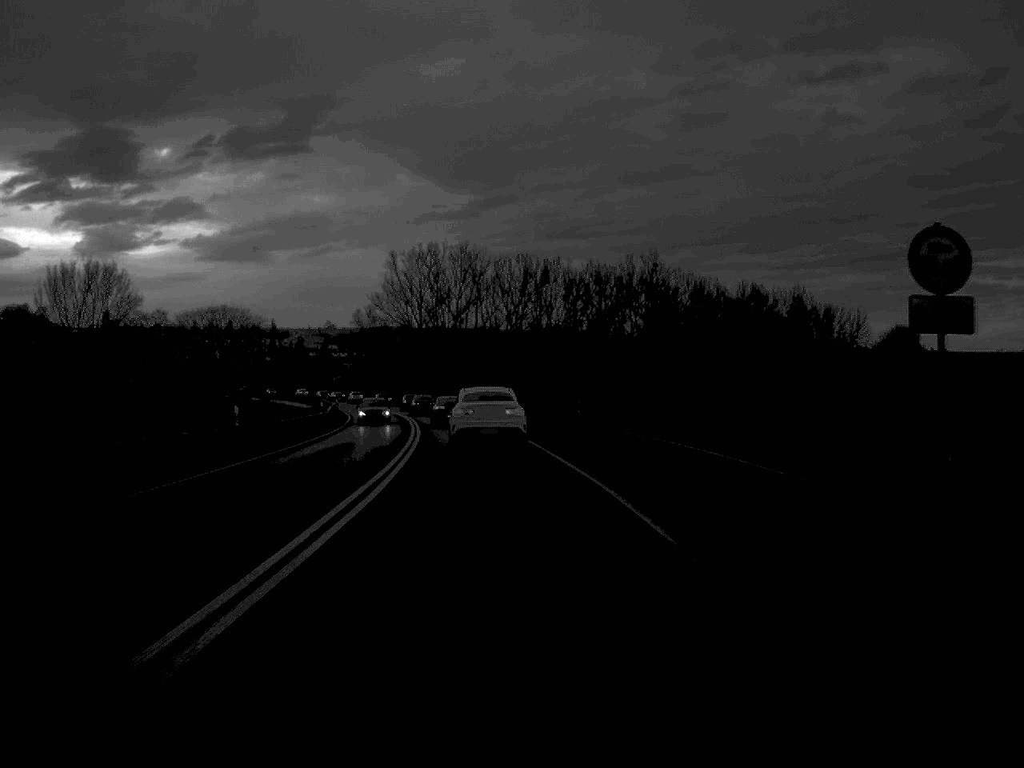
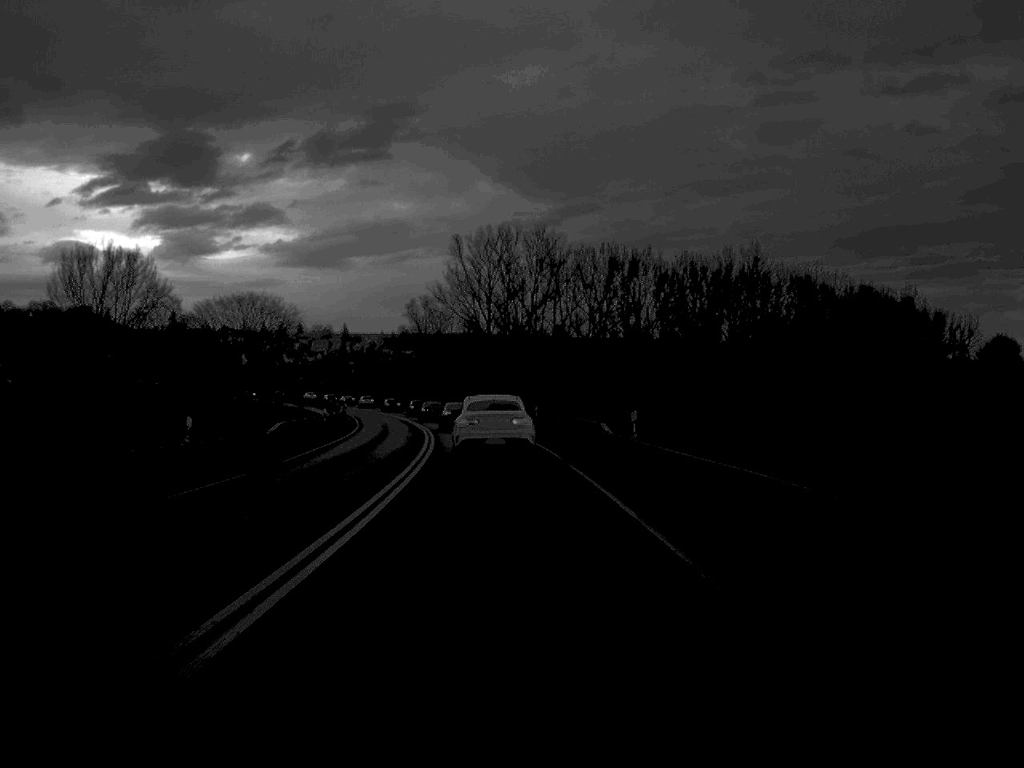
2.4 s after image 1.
(-1.2, +36.0) m; -3°
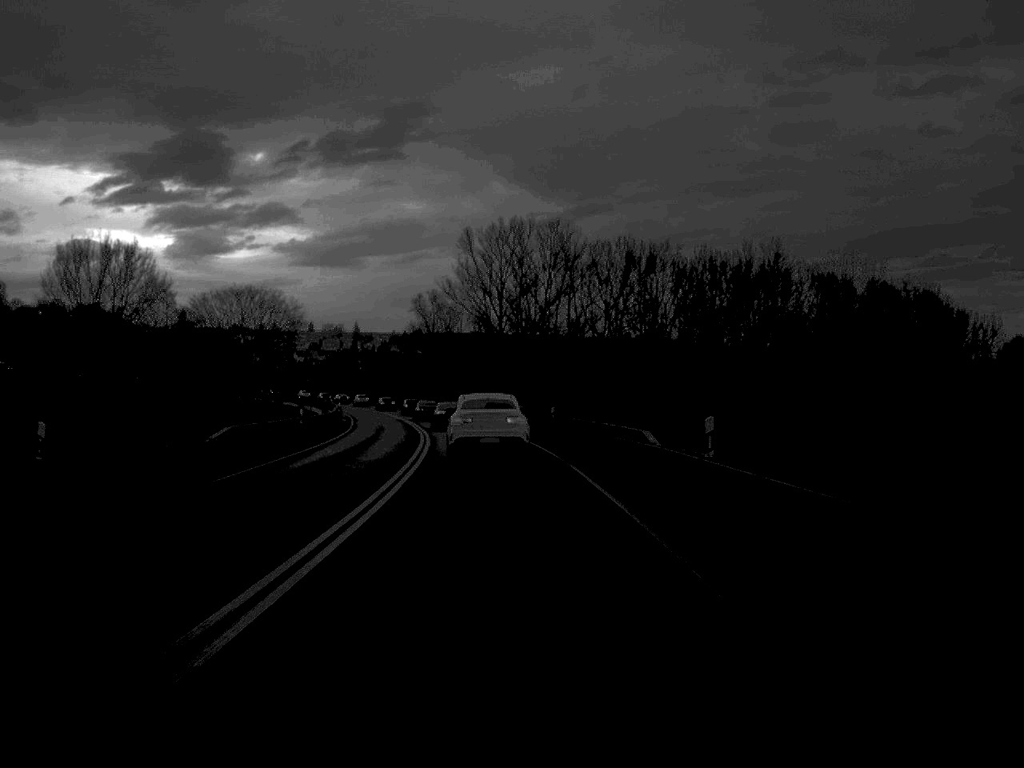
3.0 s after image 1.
(0.0, +9.2) m; -1°
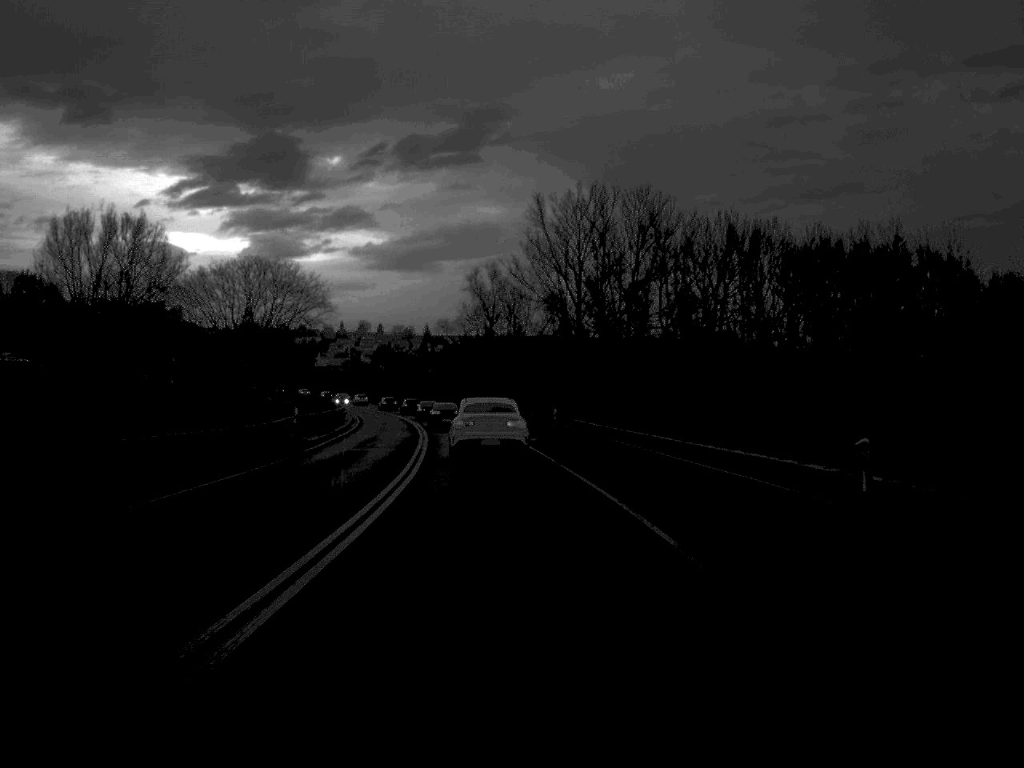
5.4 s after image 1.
(-1.0, +37.4) m; -3°
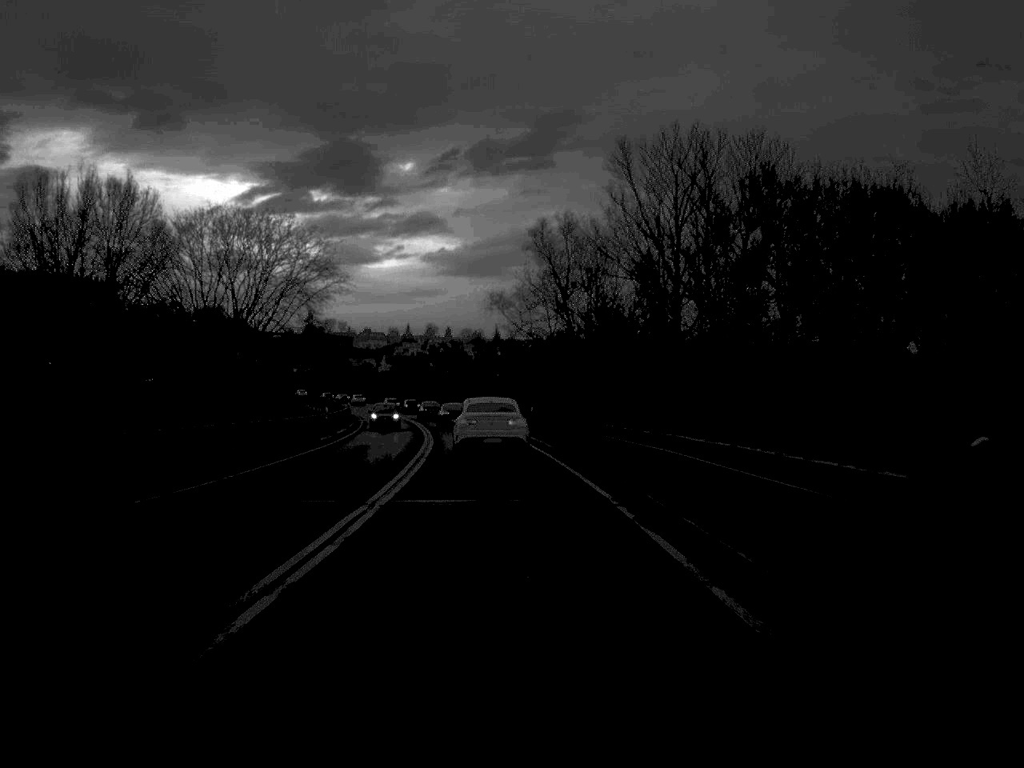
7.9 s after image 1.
(-1.1, +38.7) m; -3°
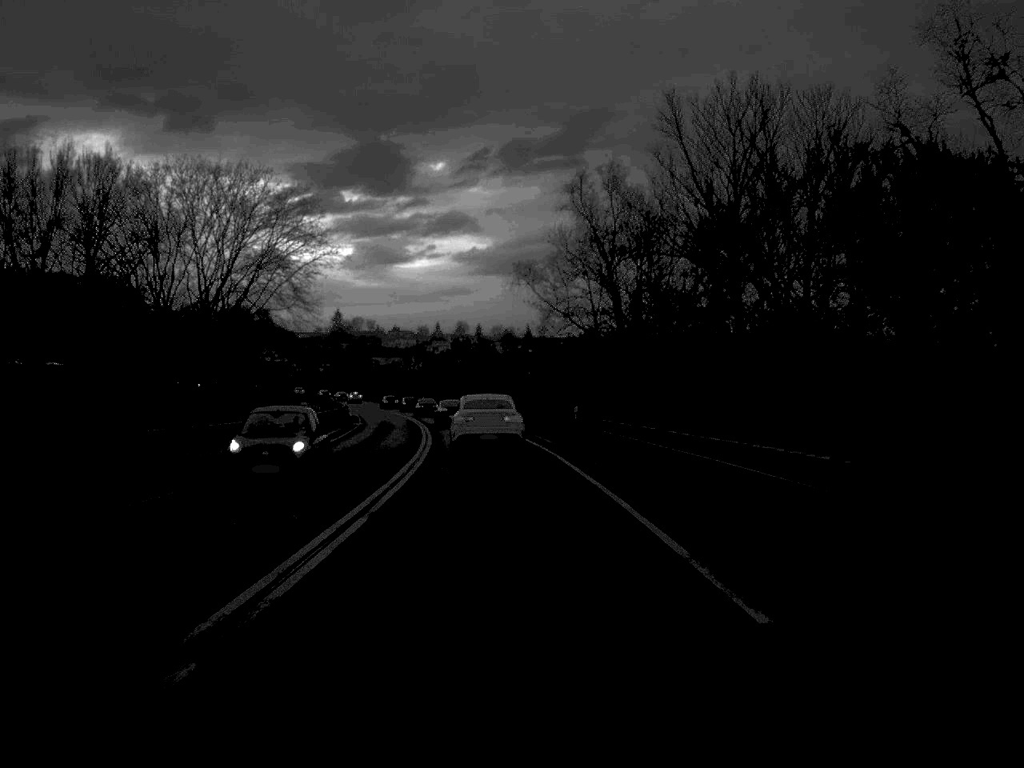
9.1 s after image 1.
(-0.2, +19.1) m; -1°
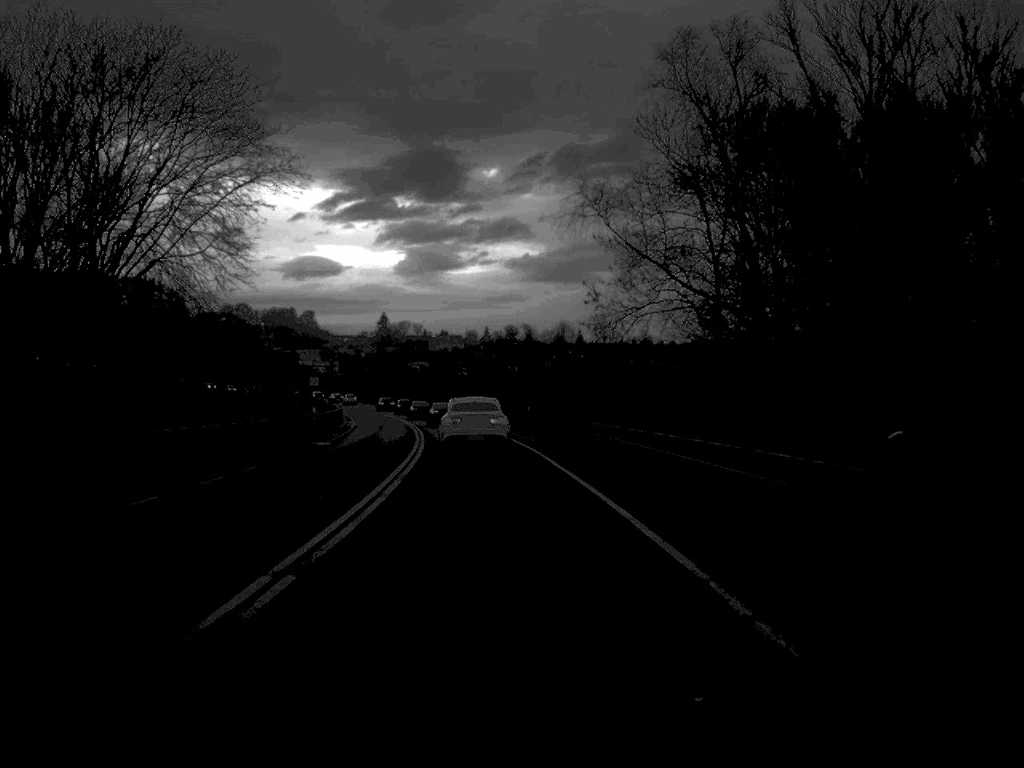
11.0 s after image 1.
(-0.6, +31.0) m; -2°
